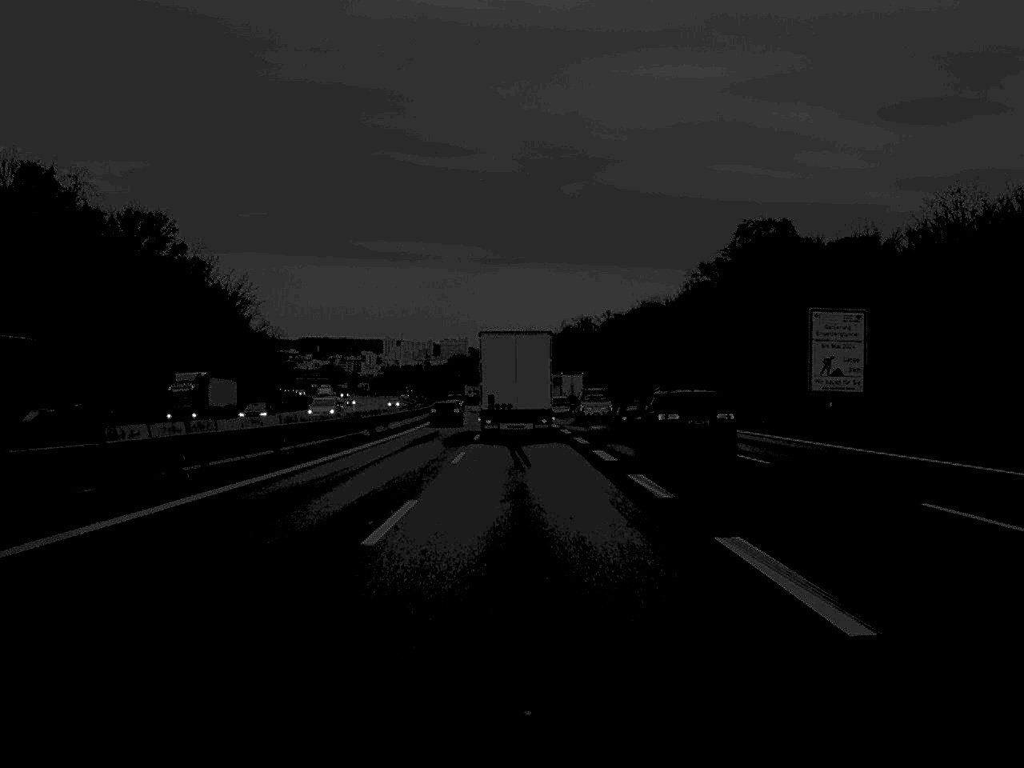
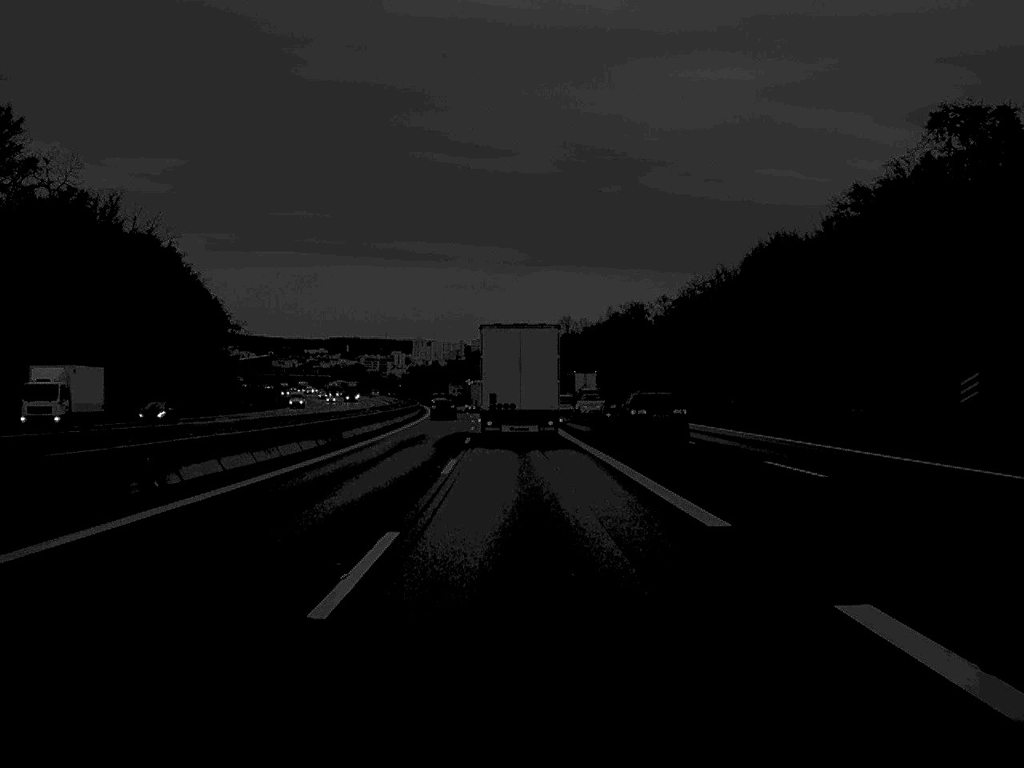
(-1.0, +76.0) m; -1°
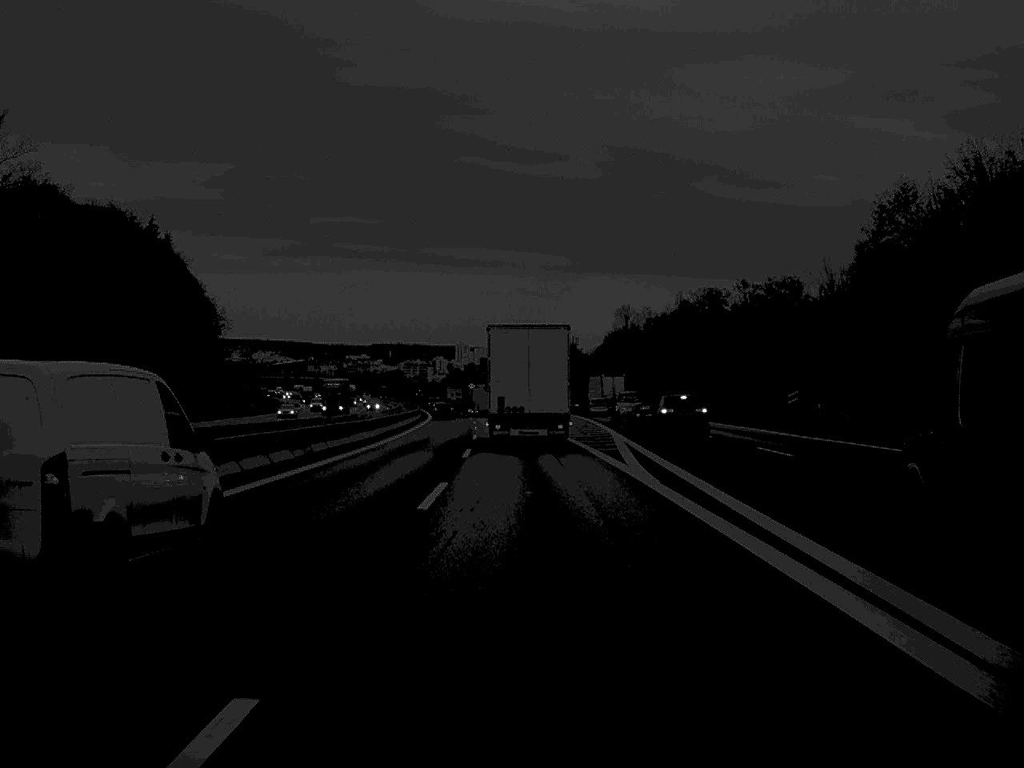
(-1.0, +61.8) m; -2°
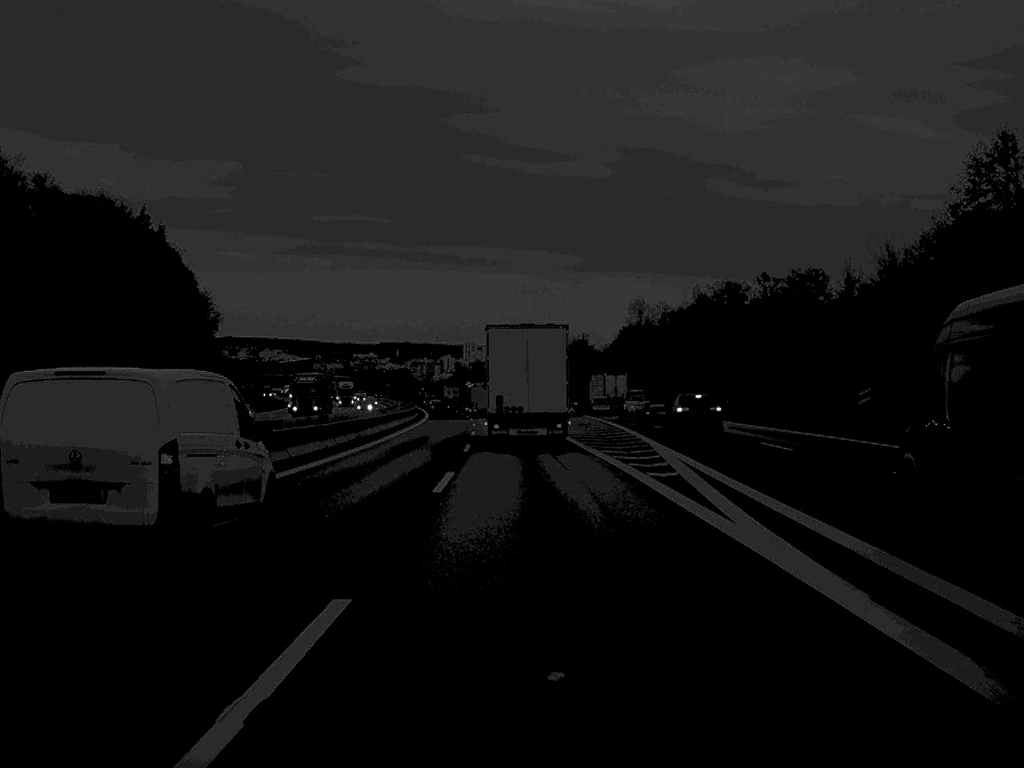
(0.0, +14.5) m; 0°
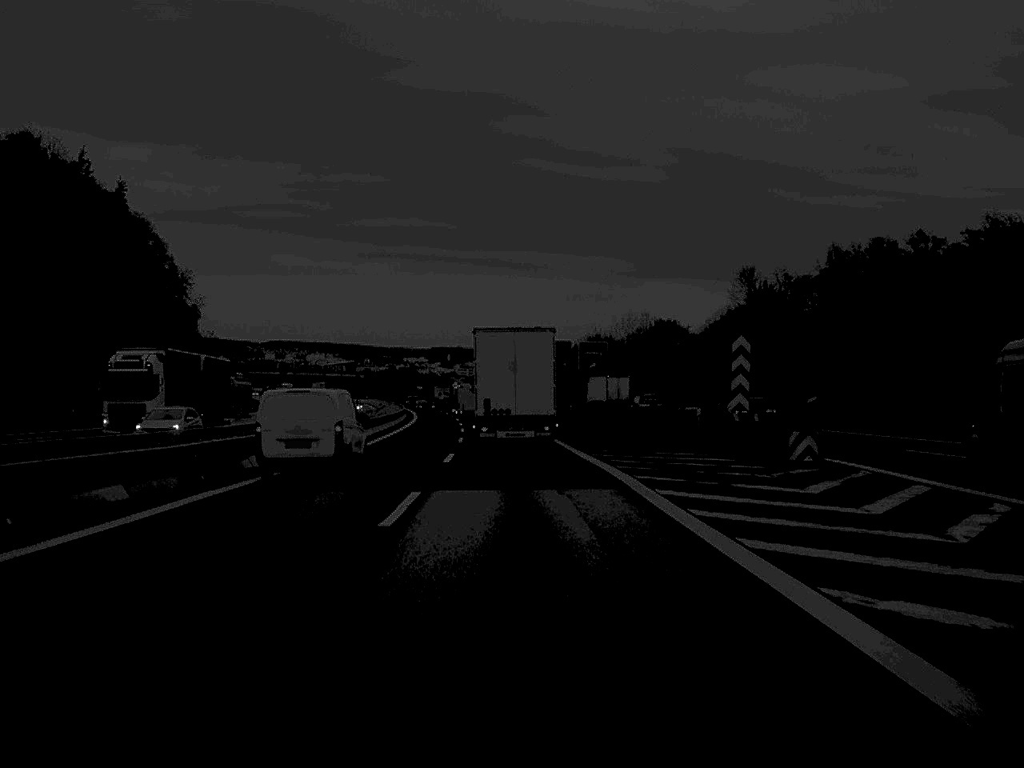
(-1.3, +77.0) m; -2°
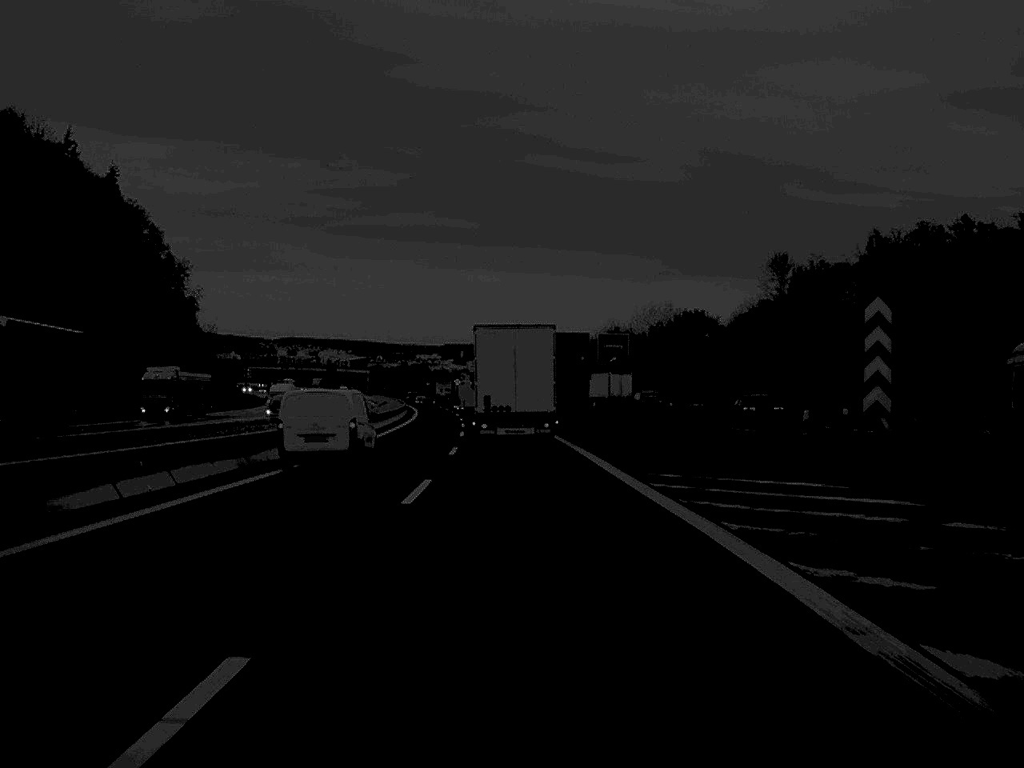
(-0.1, +14.6) m; -1°
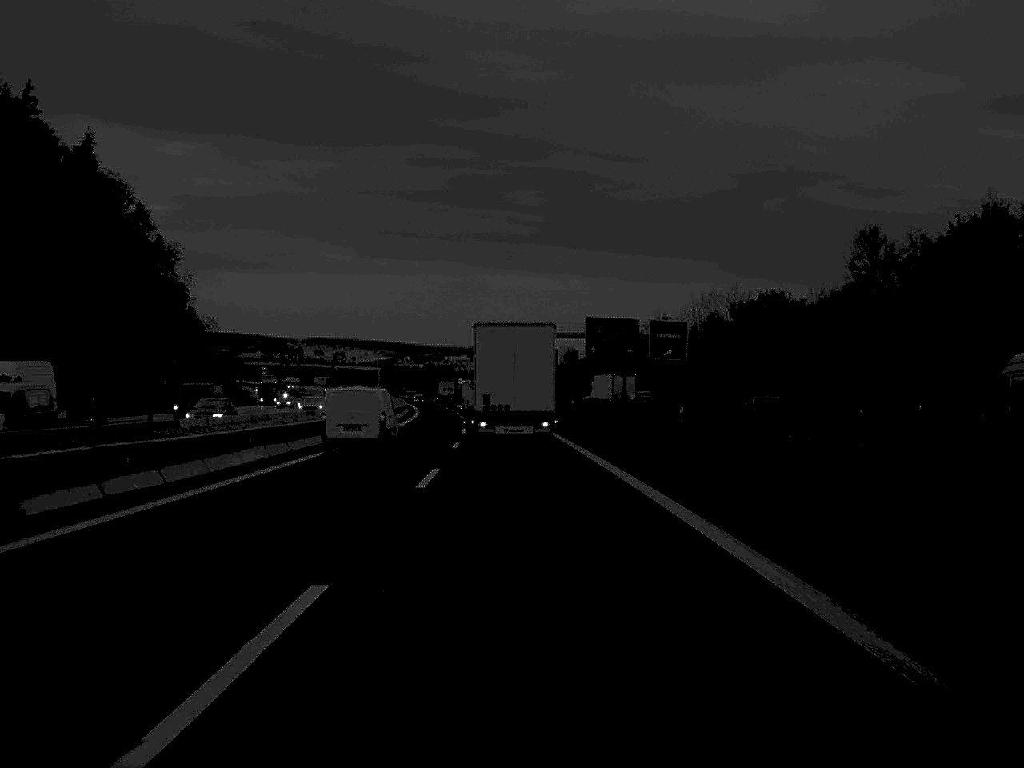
(-0.4, +32.7) m; -1°
